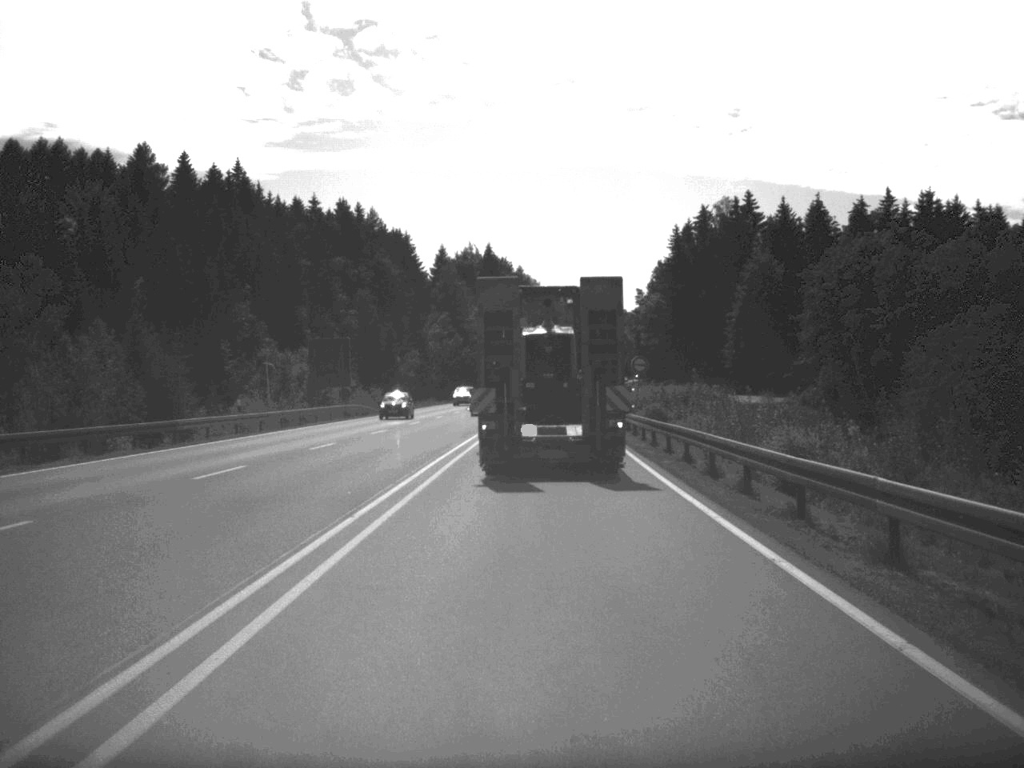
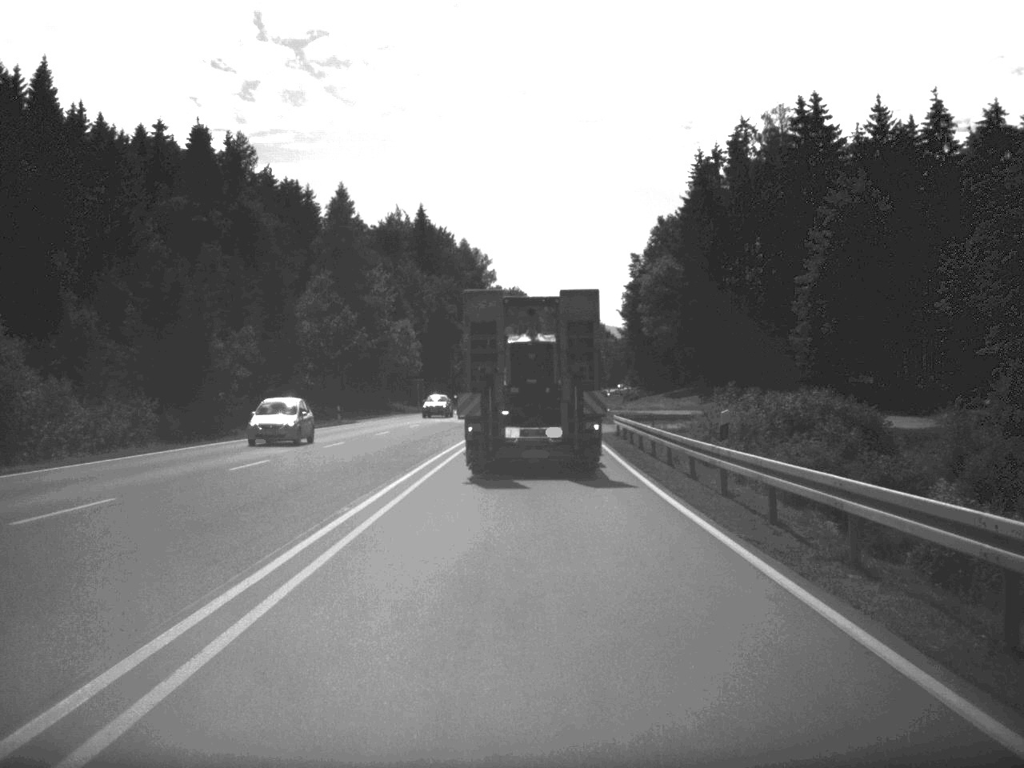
(+1.0, +66.4) m; +2°
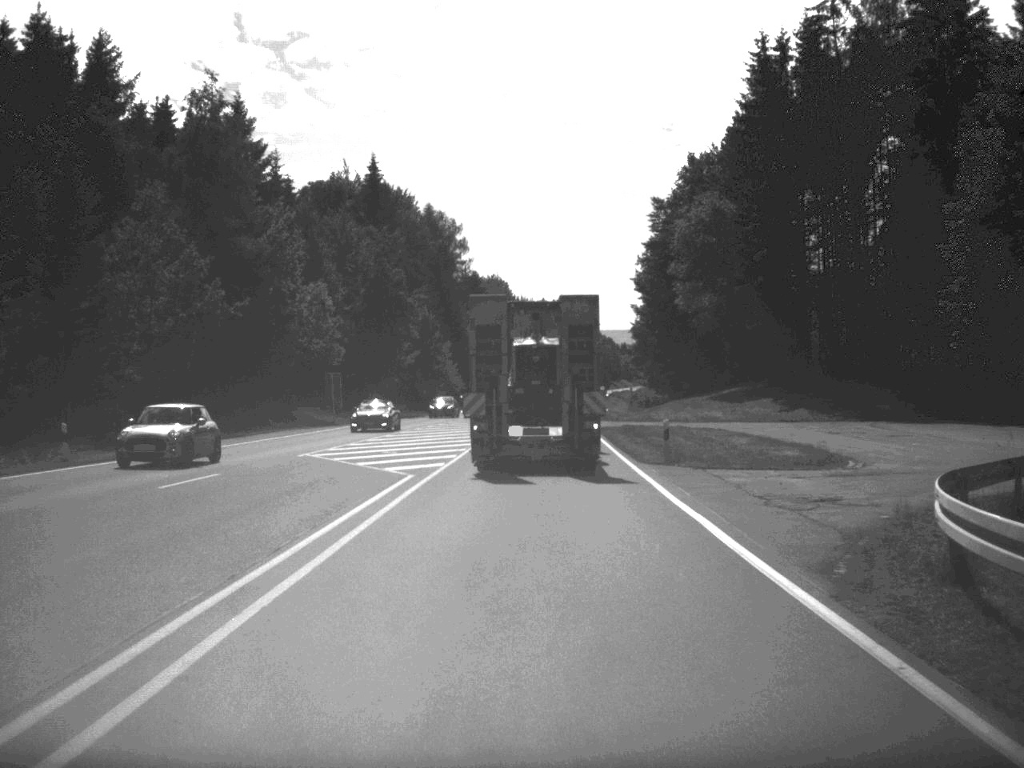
(+0.2, +40.7) m; +1°
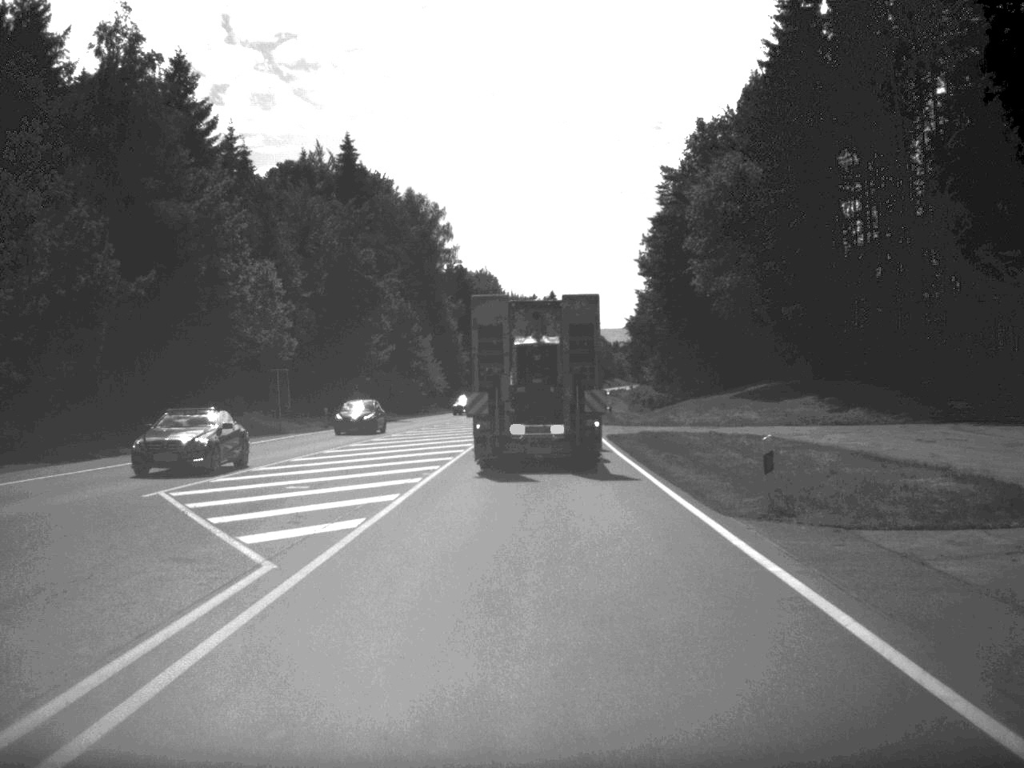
(0.0, +13.2) m; 0°
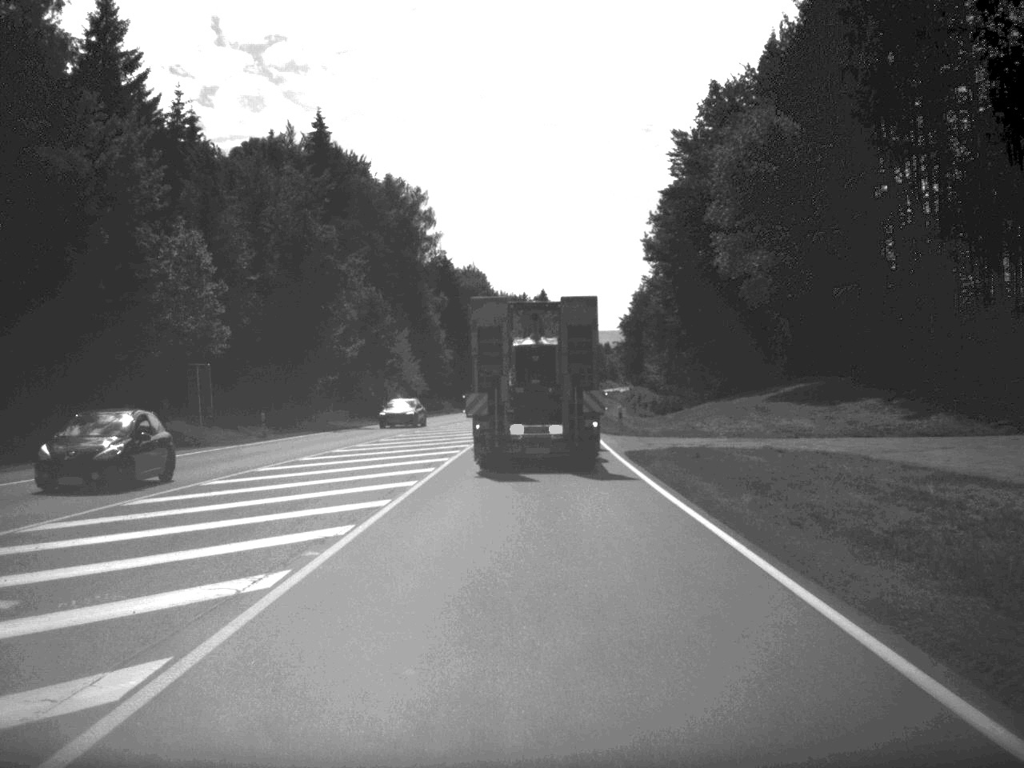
(0.0, +12.6) m; 0°
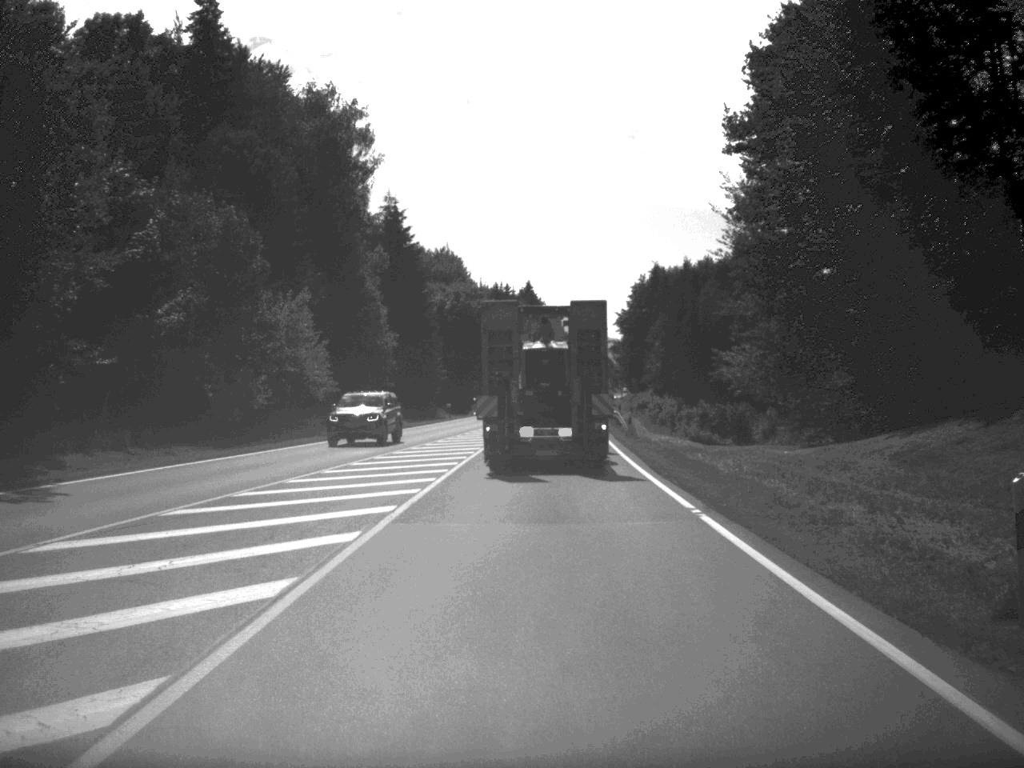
(+0.2, +40.9) m; +1°
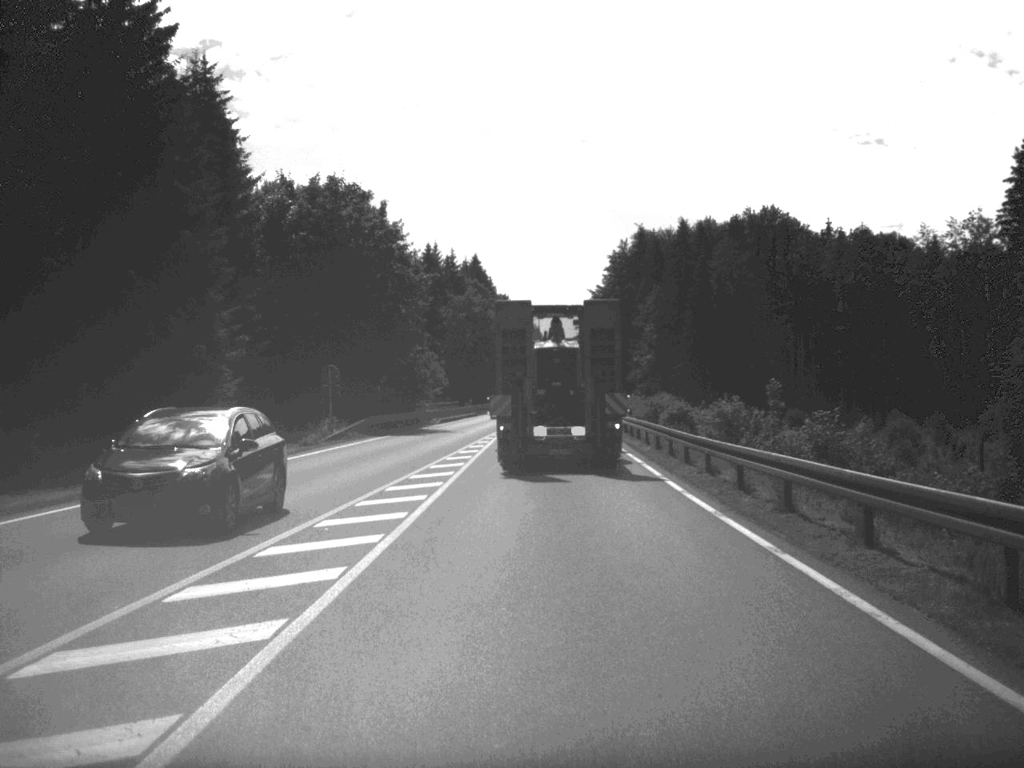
(+1.0, +64.2) m; +2°
